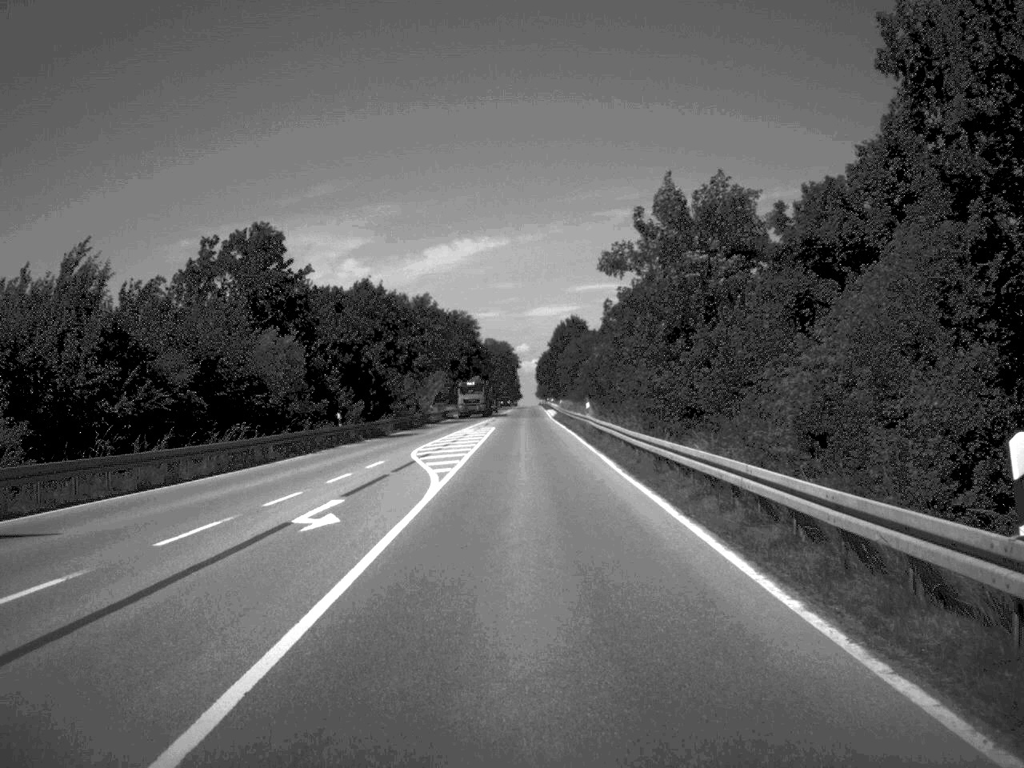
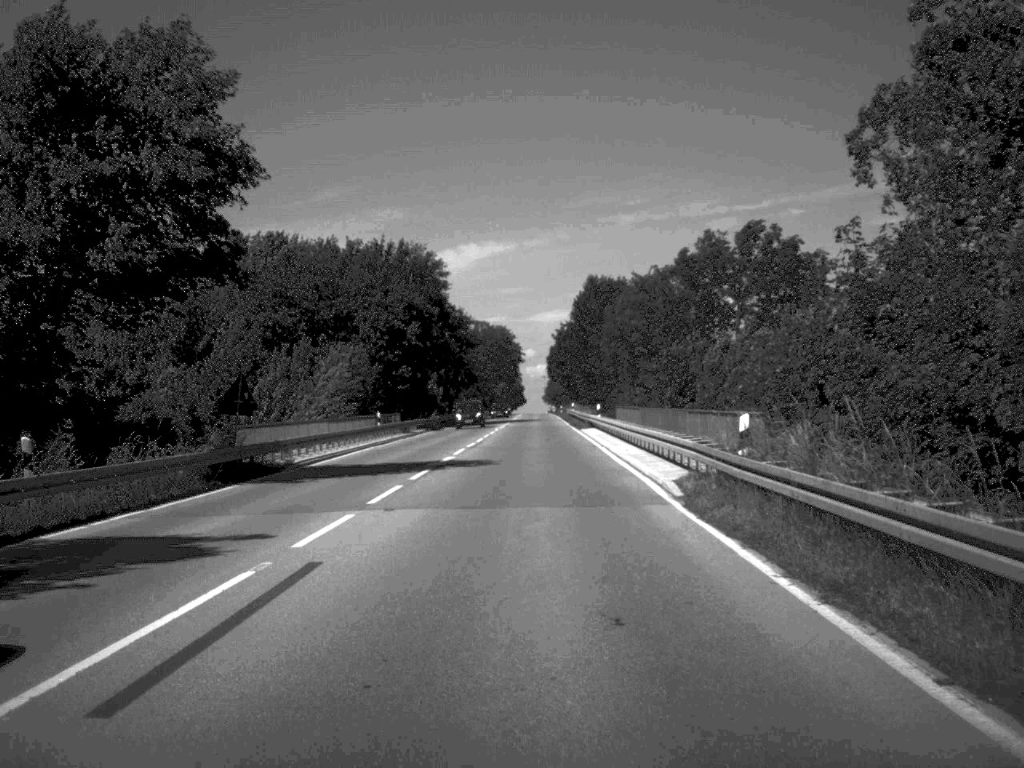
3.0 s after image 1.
(-0.3, +80.6) m; 0°
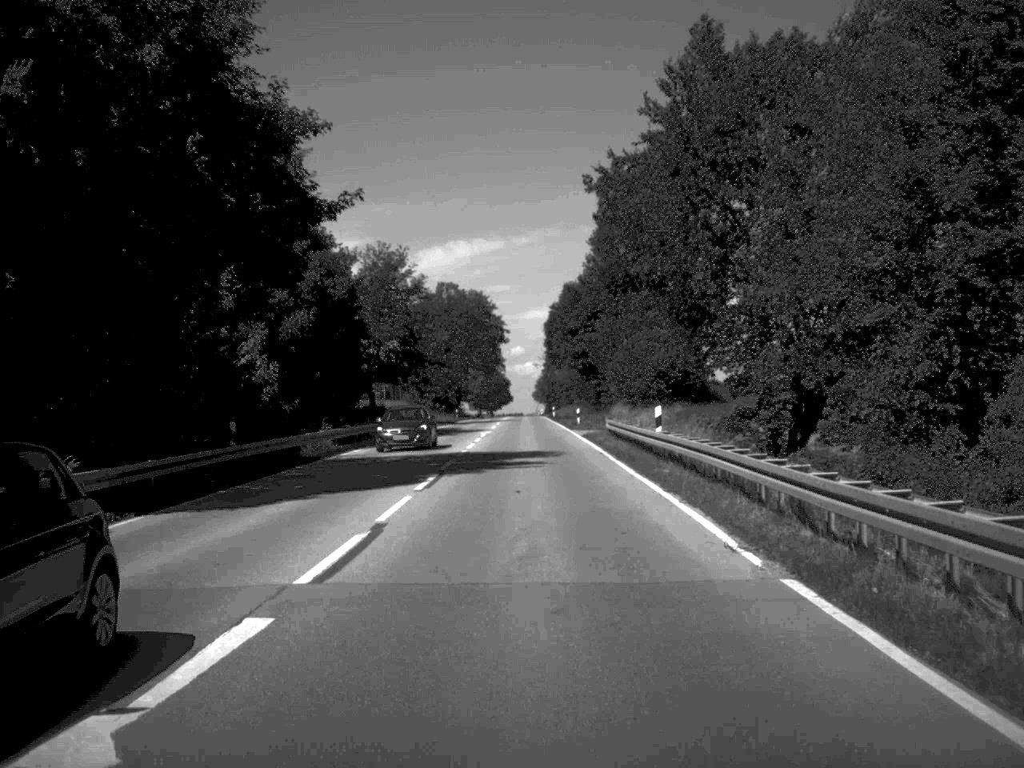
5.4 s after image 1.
(+0.3, +68.3) m; 0°
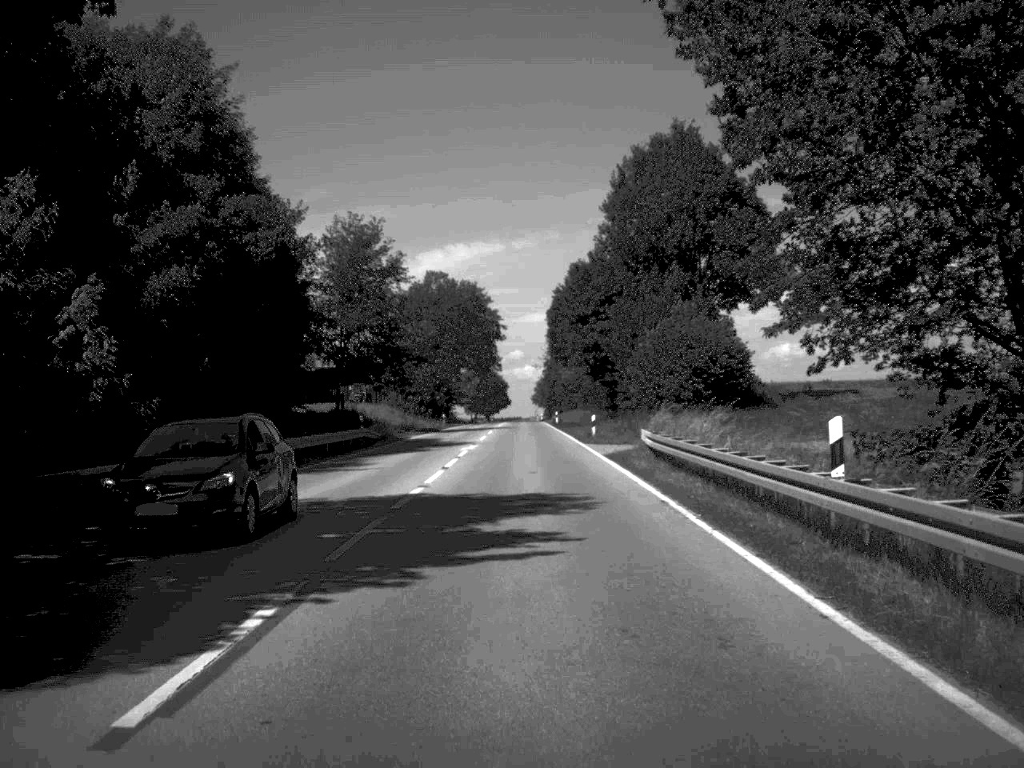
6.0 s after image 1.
(0.0, +16.1) m; 0°
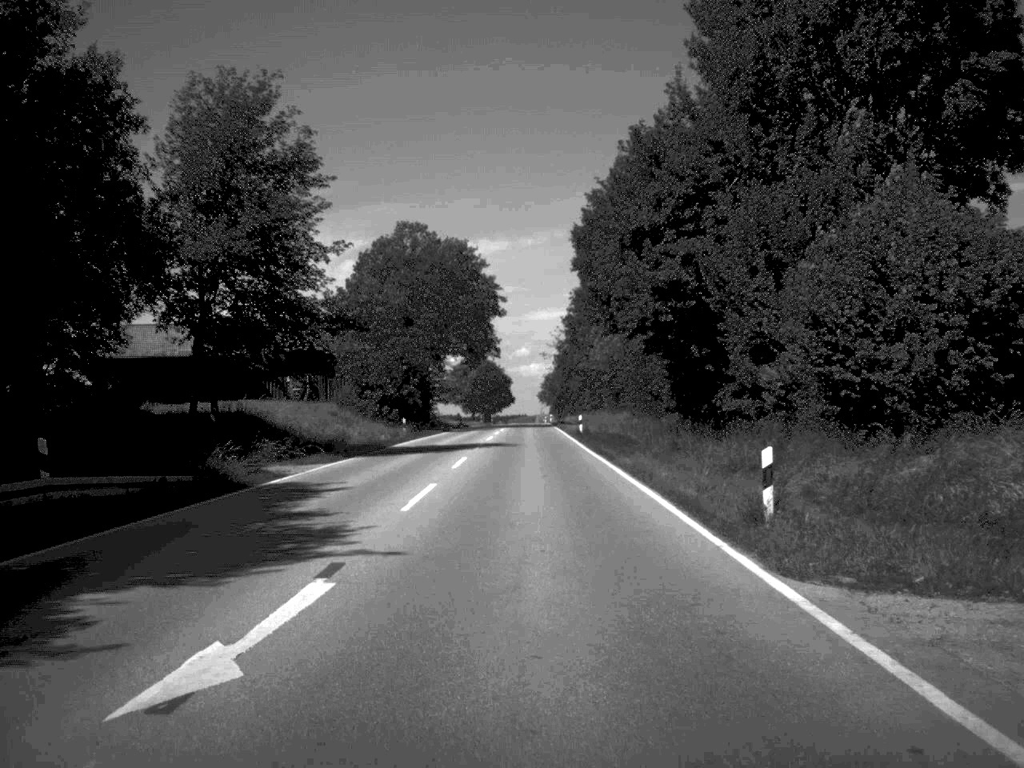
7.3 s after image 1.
(-0.1, +35.3) m; 0°
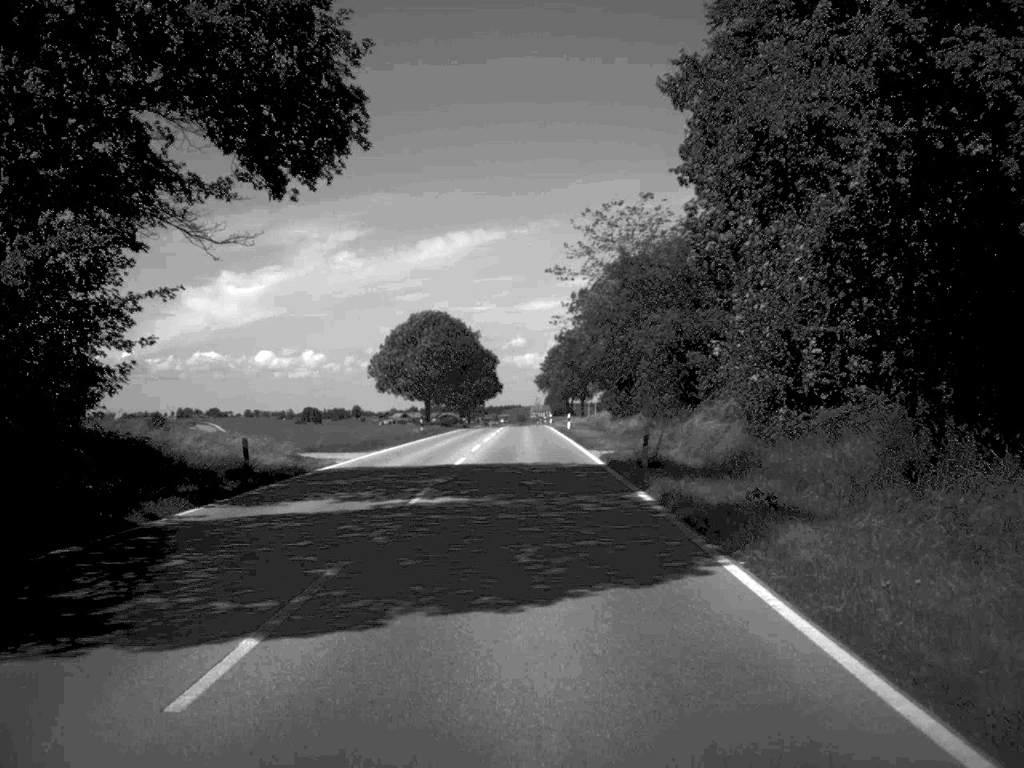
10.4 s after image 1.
(0.0, +84.7) m; 0°
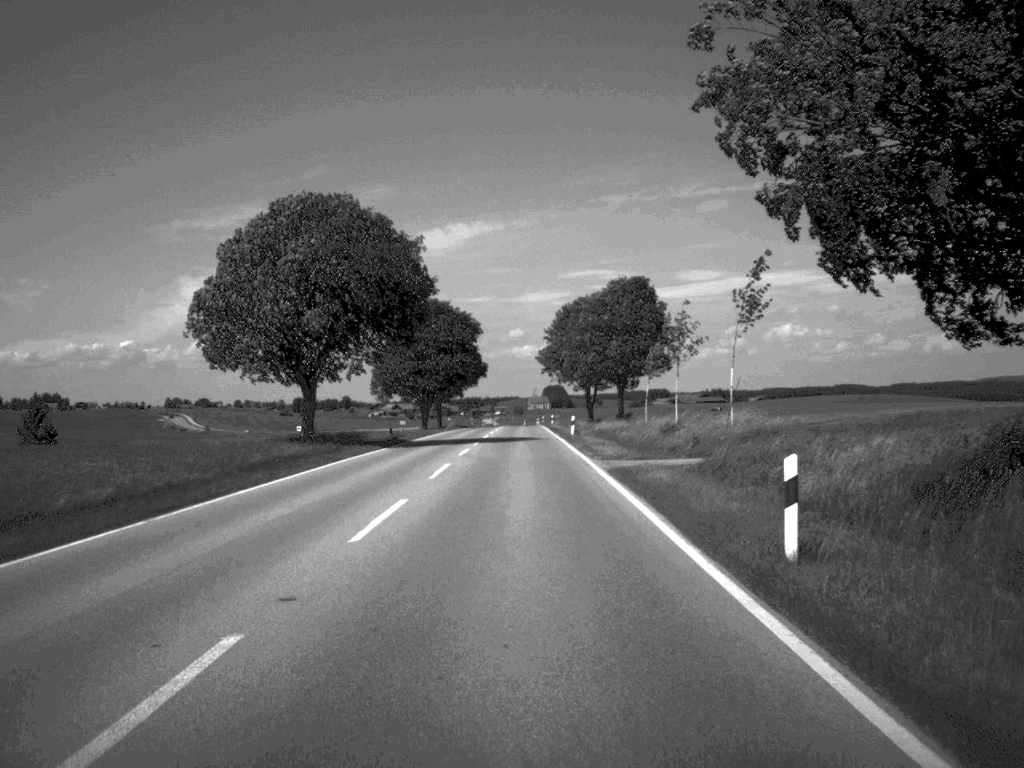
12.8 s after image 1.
(0.0, +64.5) m; 0°
